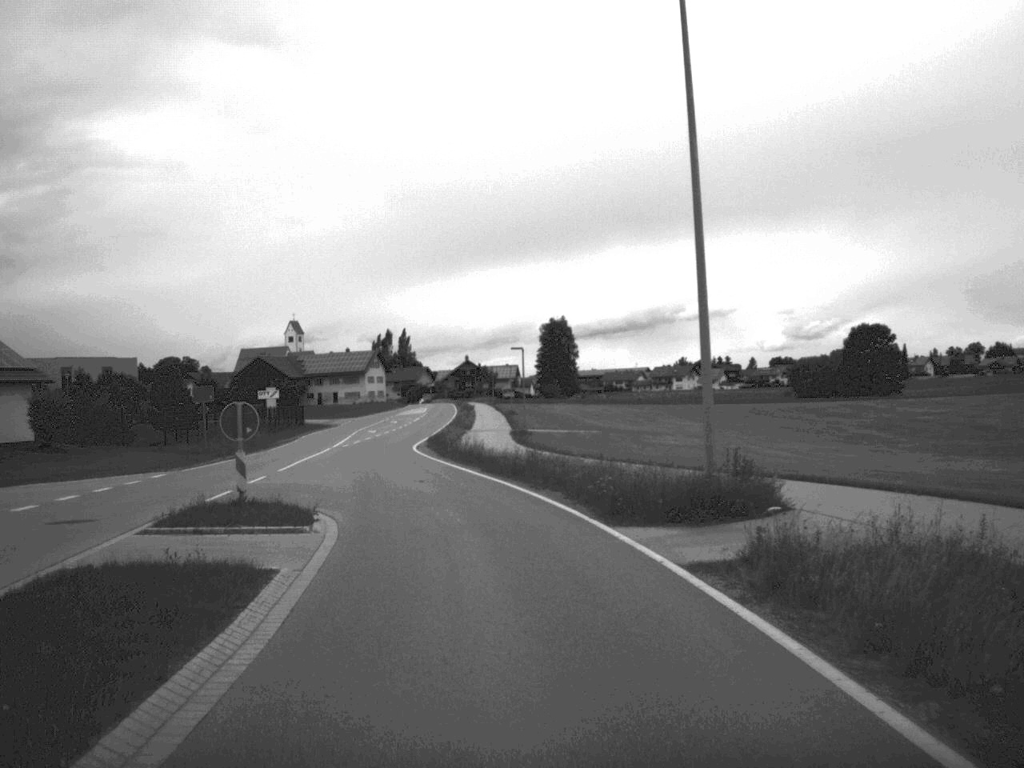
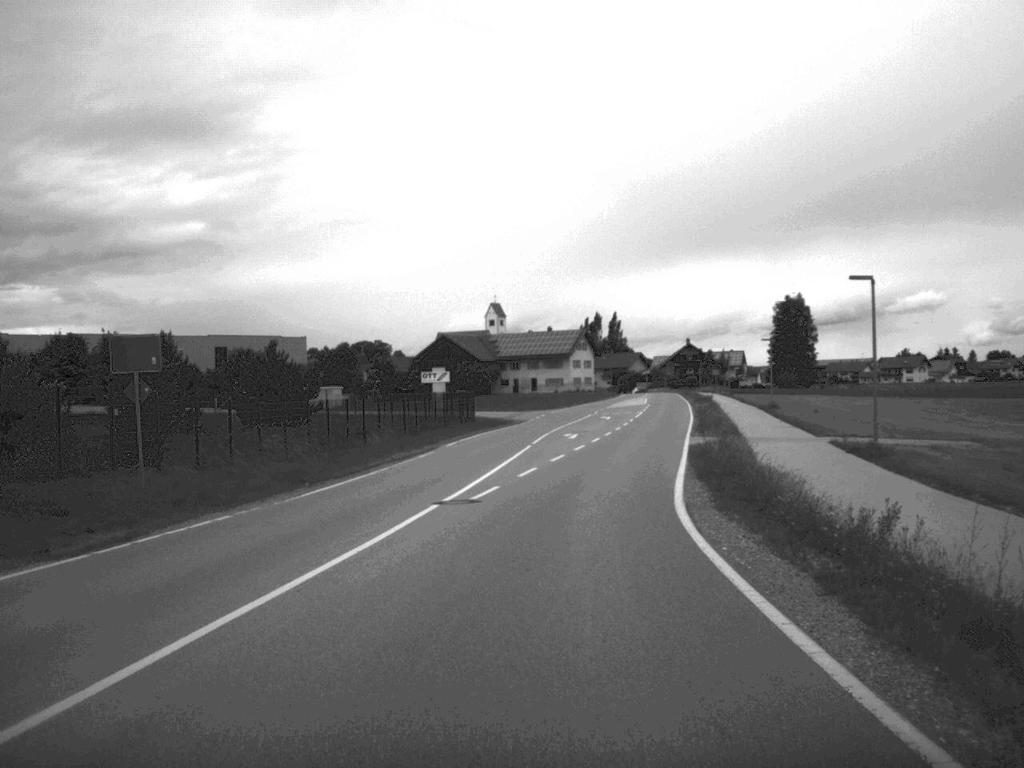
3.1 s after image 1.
(-3.7, +34.9) m; -9°
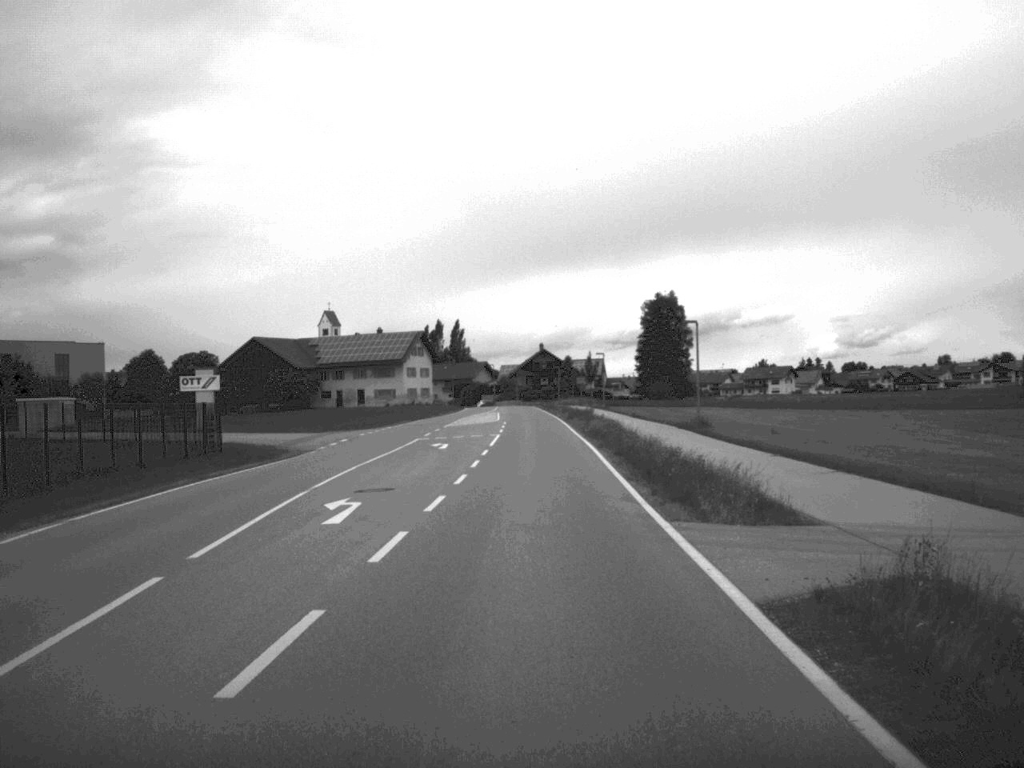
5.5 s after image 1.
(+2.0, +30.2) m; +7°
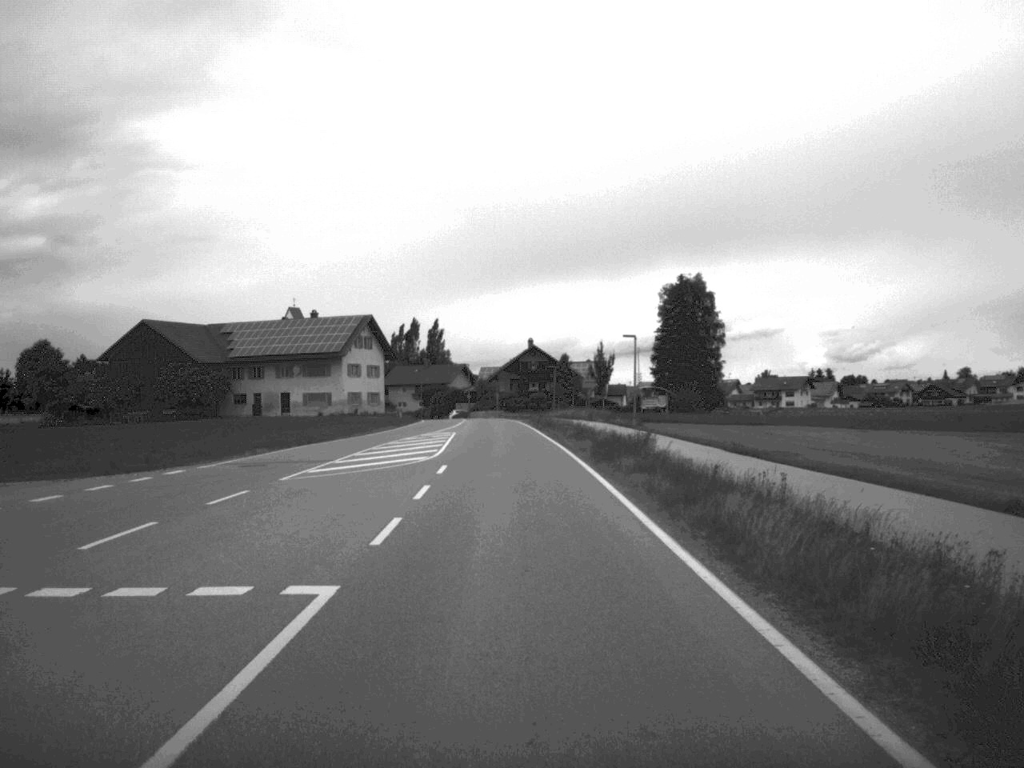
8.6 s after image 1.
(+0.3, +41.9) m; 0°
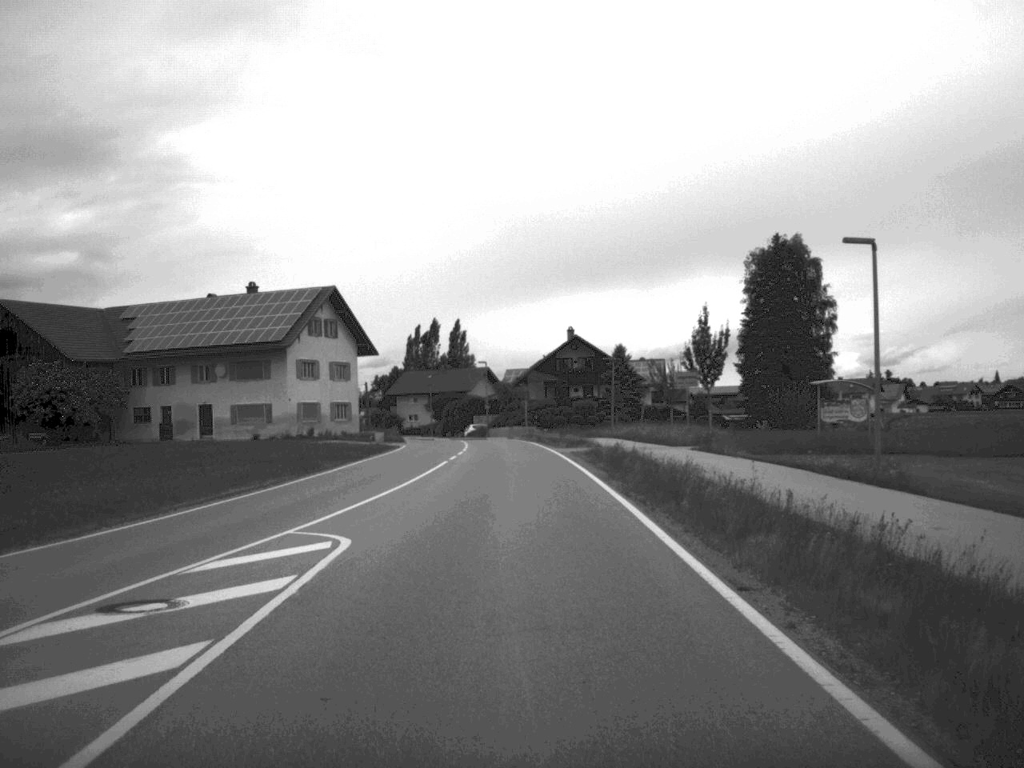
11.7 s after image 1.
(-0.7, +40.1) m; -2°
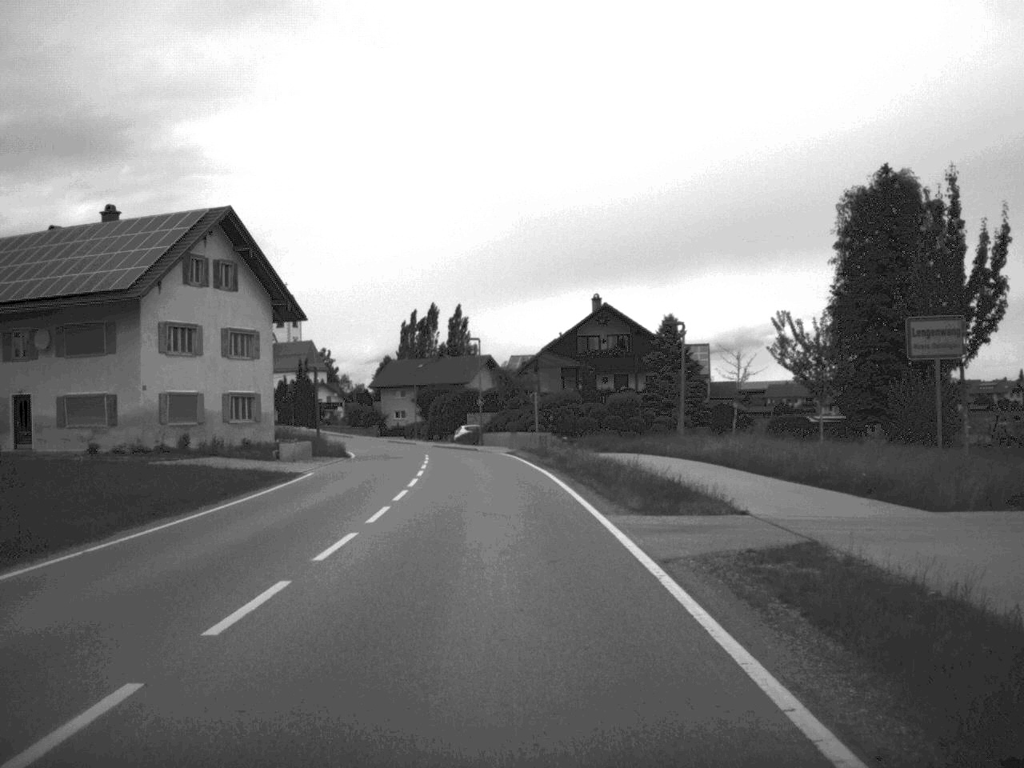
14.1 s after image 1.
(-0.1, +30.3) m; -1°
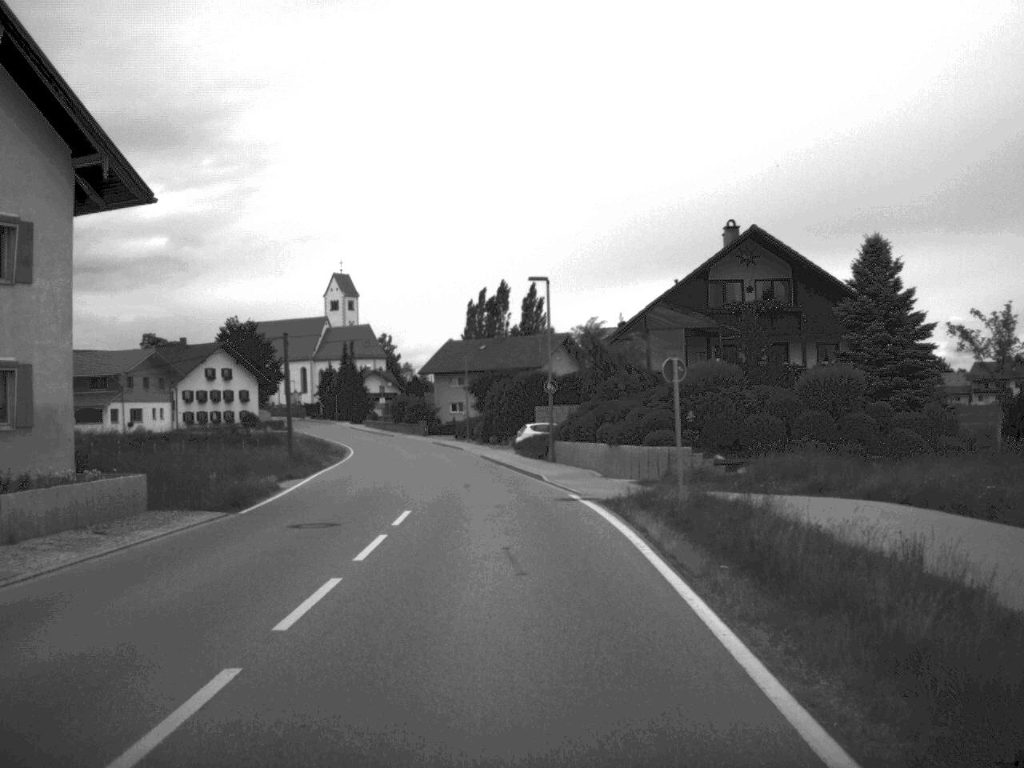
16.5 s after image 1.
(-0.7, +30.4) m; -4°
